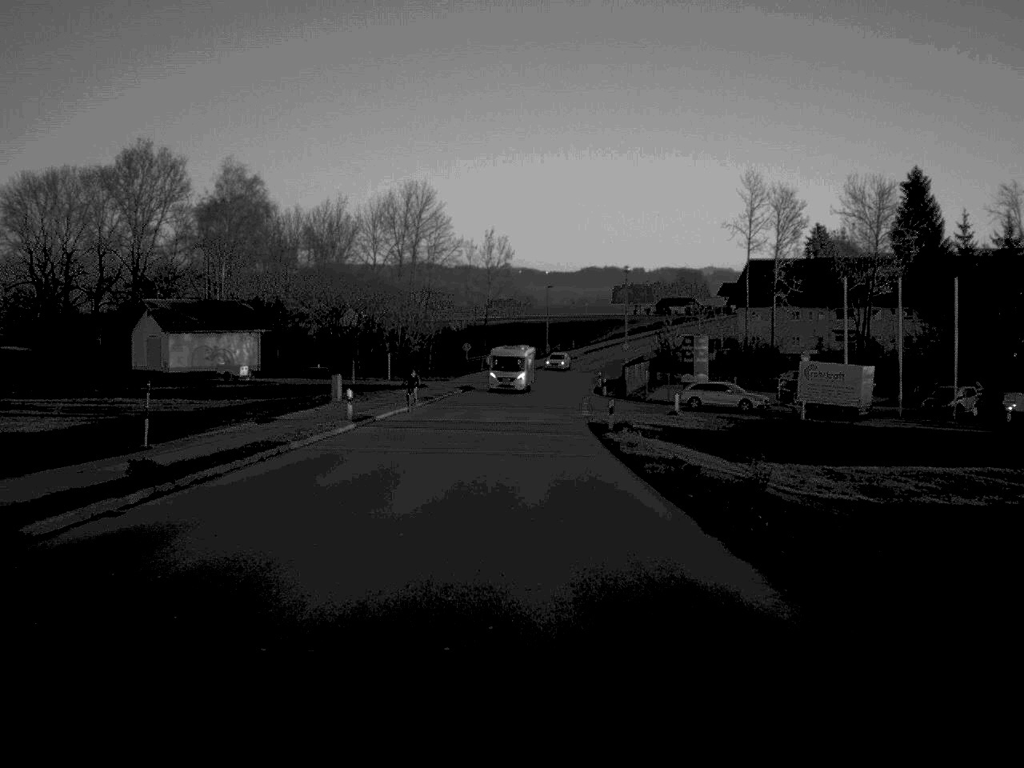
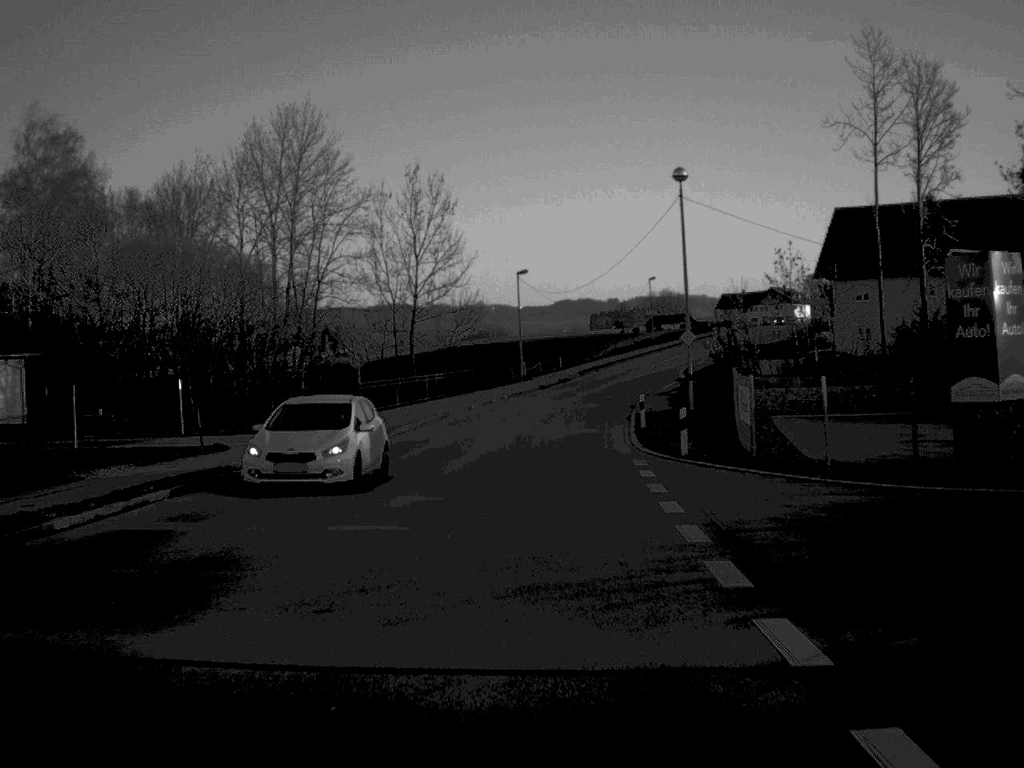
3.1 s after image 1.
(+0.8, +49.4) m; +1°
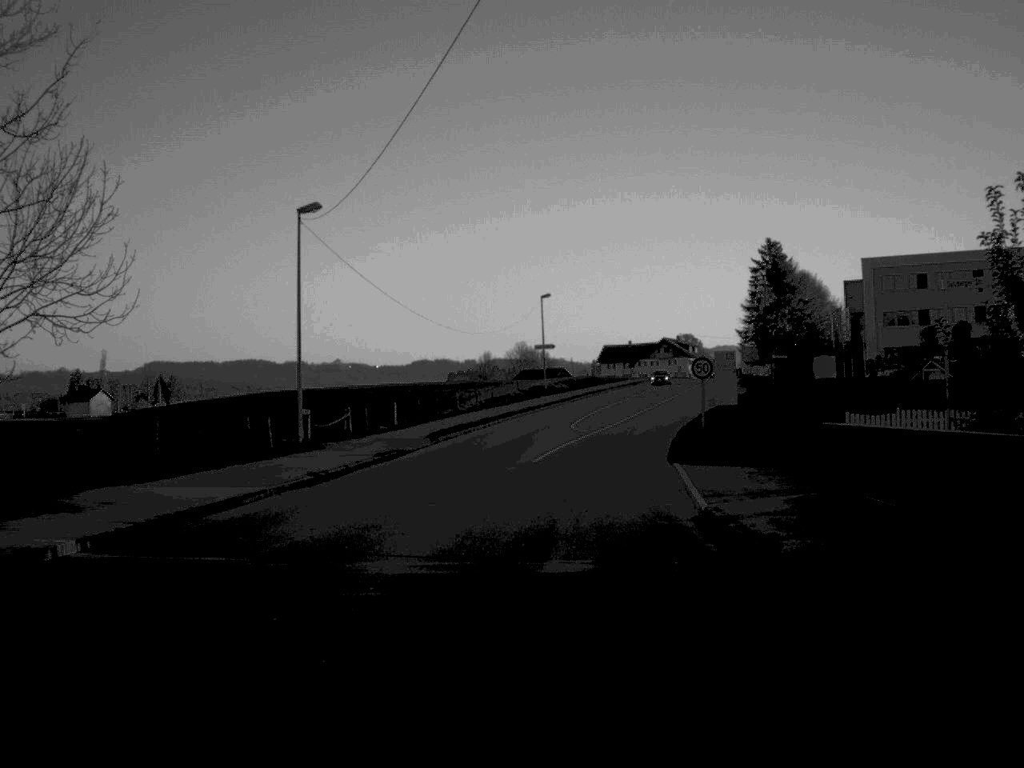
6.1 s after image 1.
(+2.2, +50.0) m; +7°
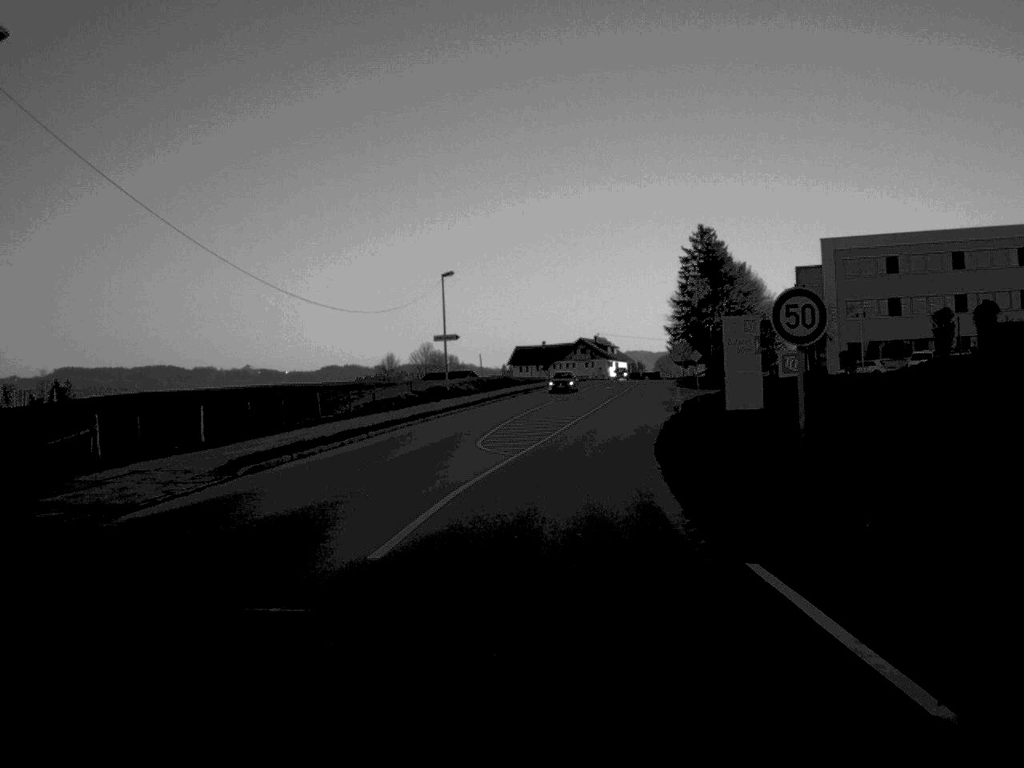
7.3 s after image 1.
(+0.7, +20.0) m; +4°
